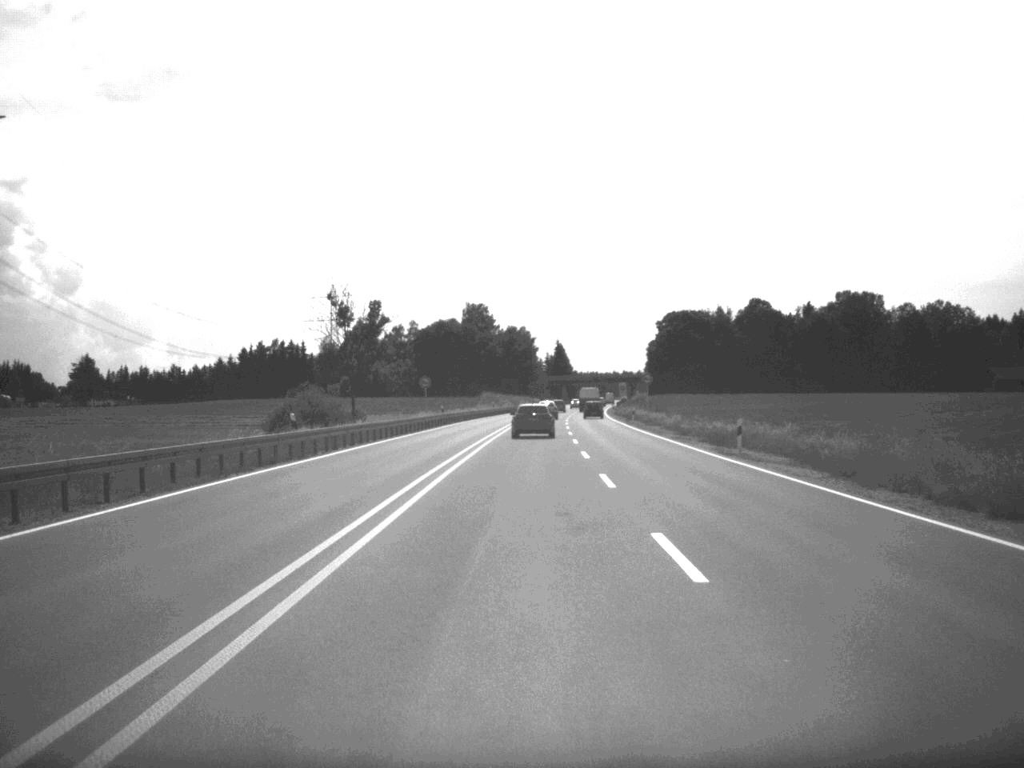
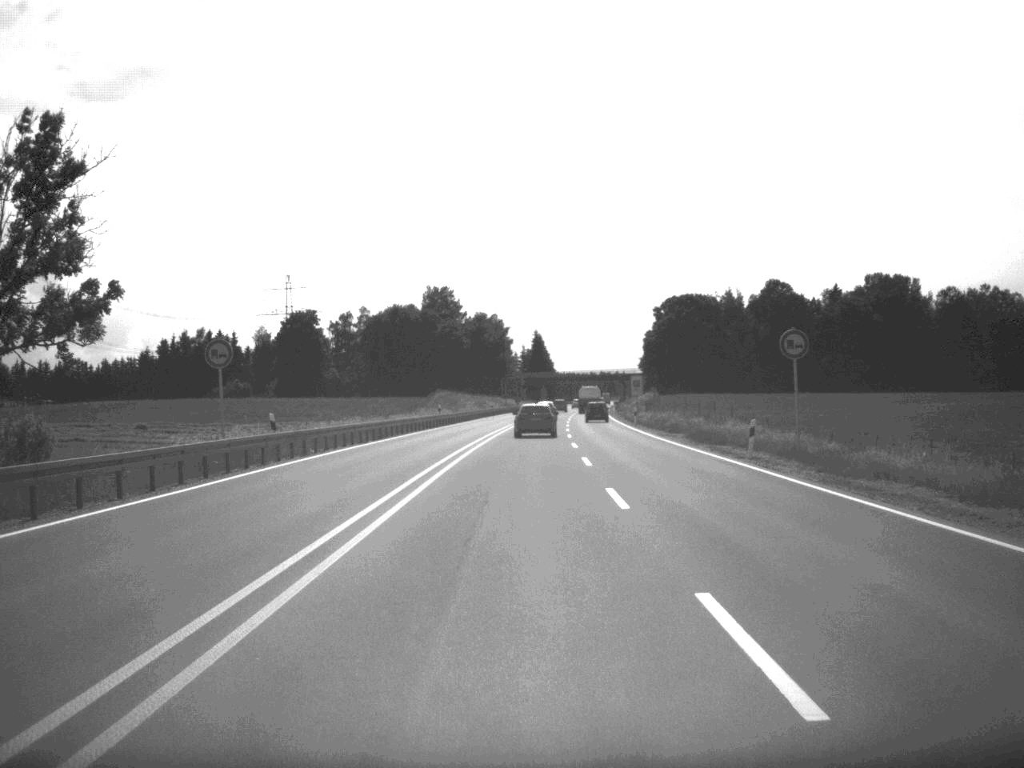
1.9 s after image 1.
(+0.5, +52.3) m; +1°
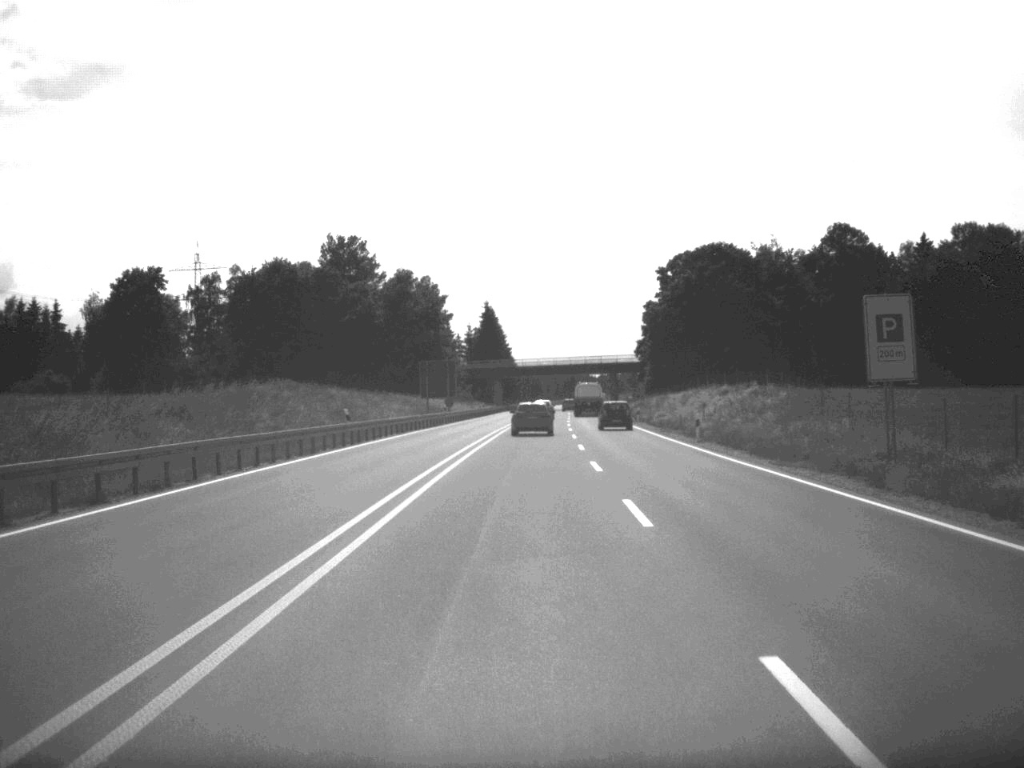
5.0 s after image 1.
(+1.3, +85.9) m; +2°
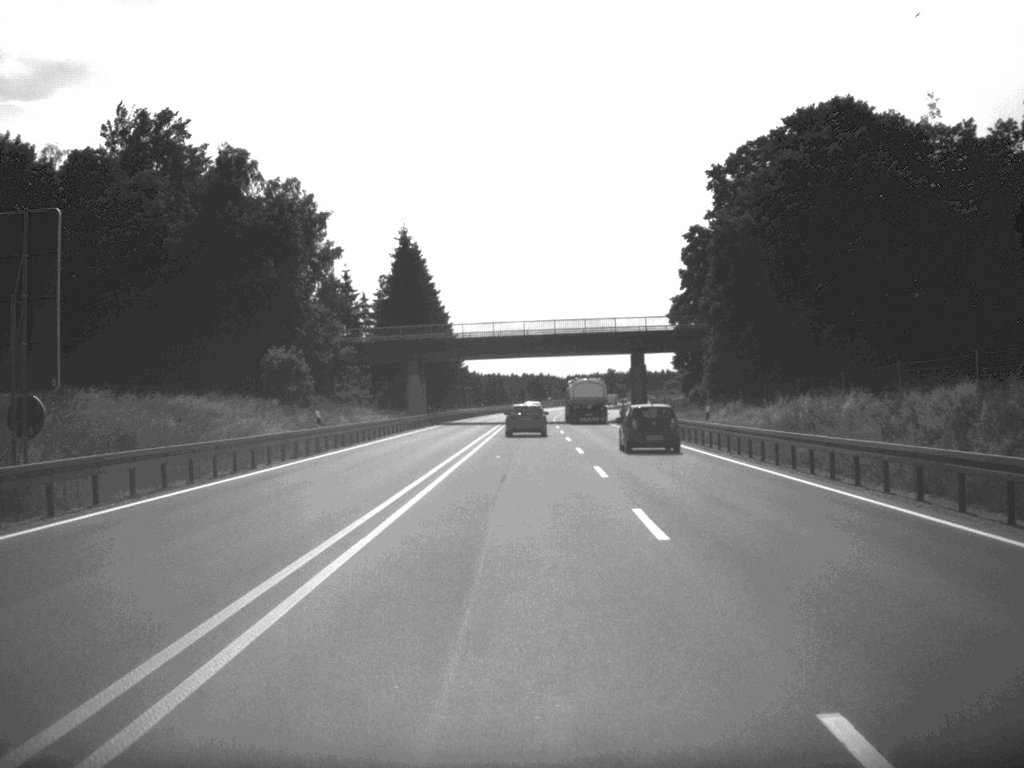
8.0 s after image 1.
(+1.3, +85.0) m; +2°
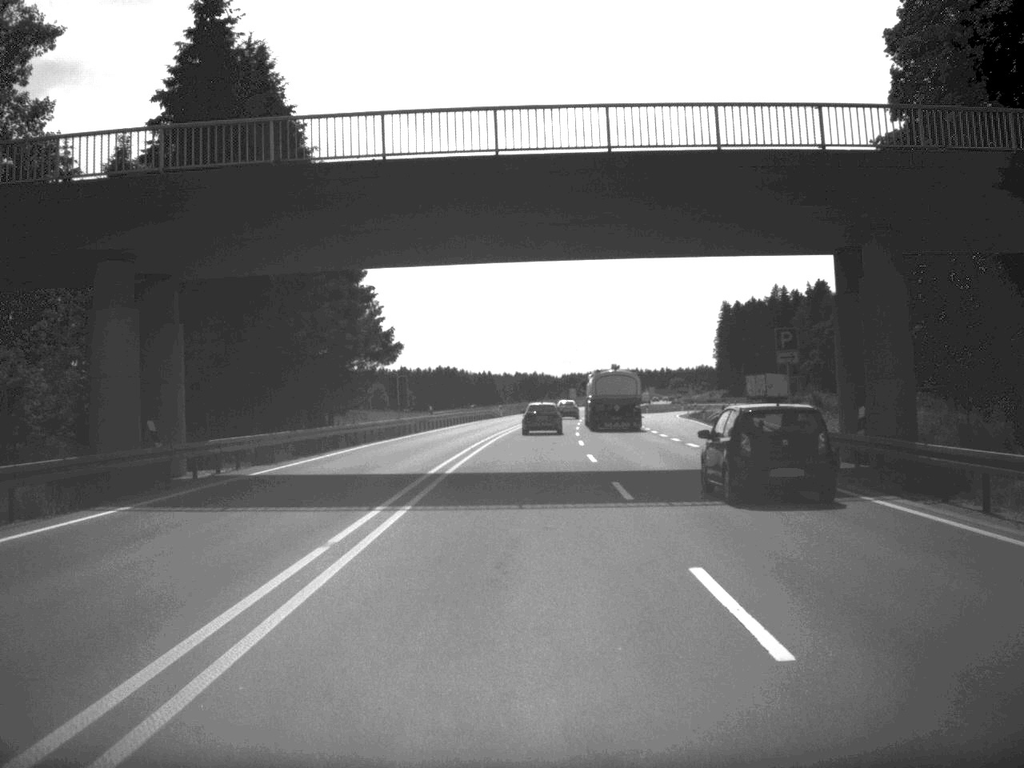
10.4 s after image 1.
(+0.2, +65.9) m; 0°
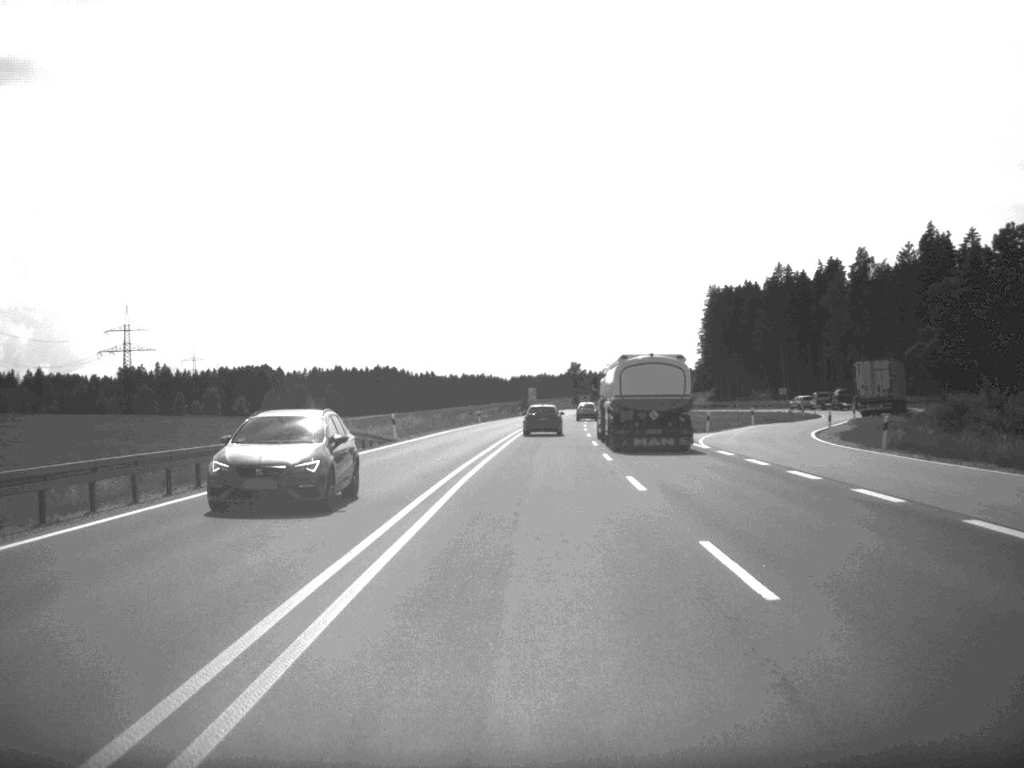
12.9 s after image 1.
(+0.9, +69.3) m; +2°
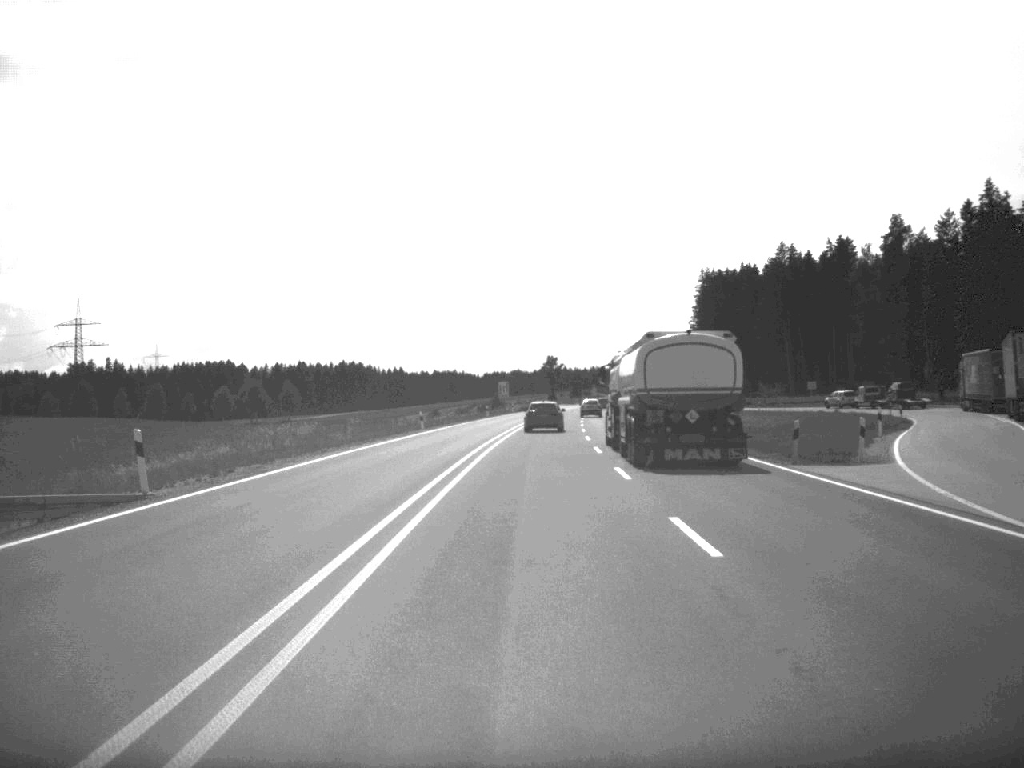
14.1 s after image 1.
(+0.4, +33.4) m; +1°
